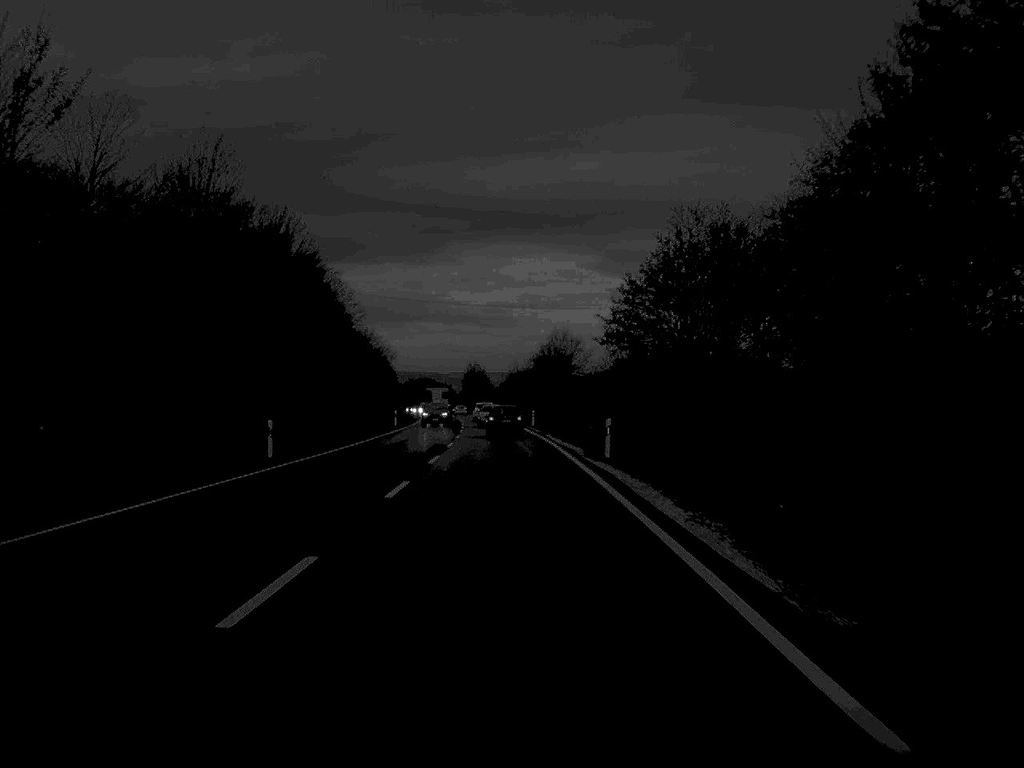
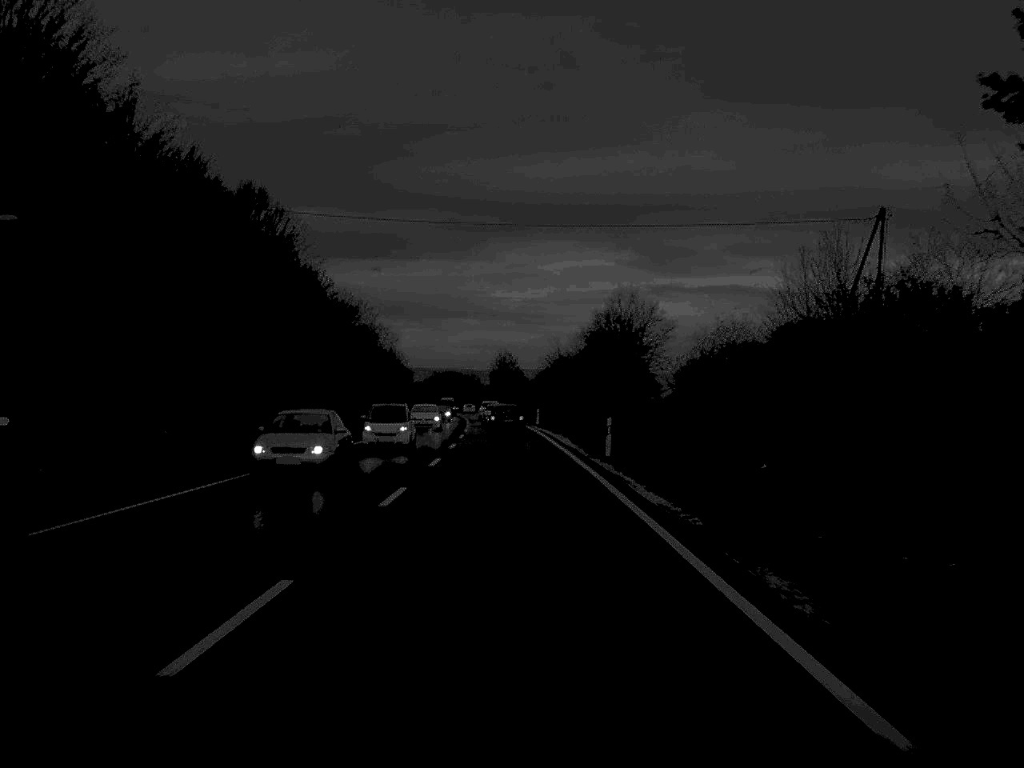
(-0.7, +49.6) m; -2°
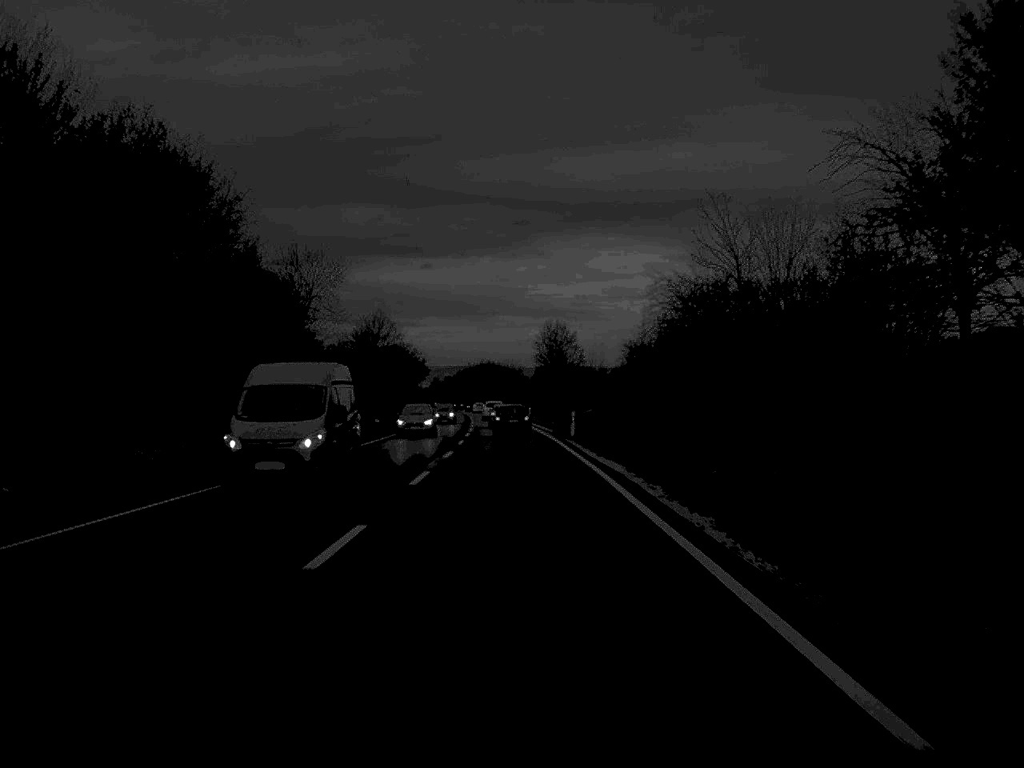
(-1.5, +79.2) m; -2°
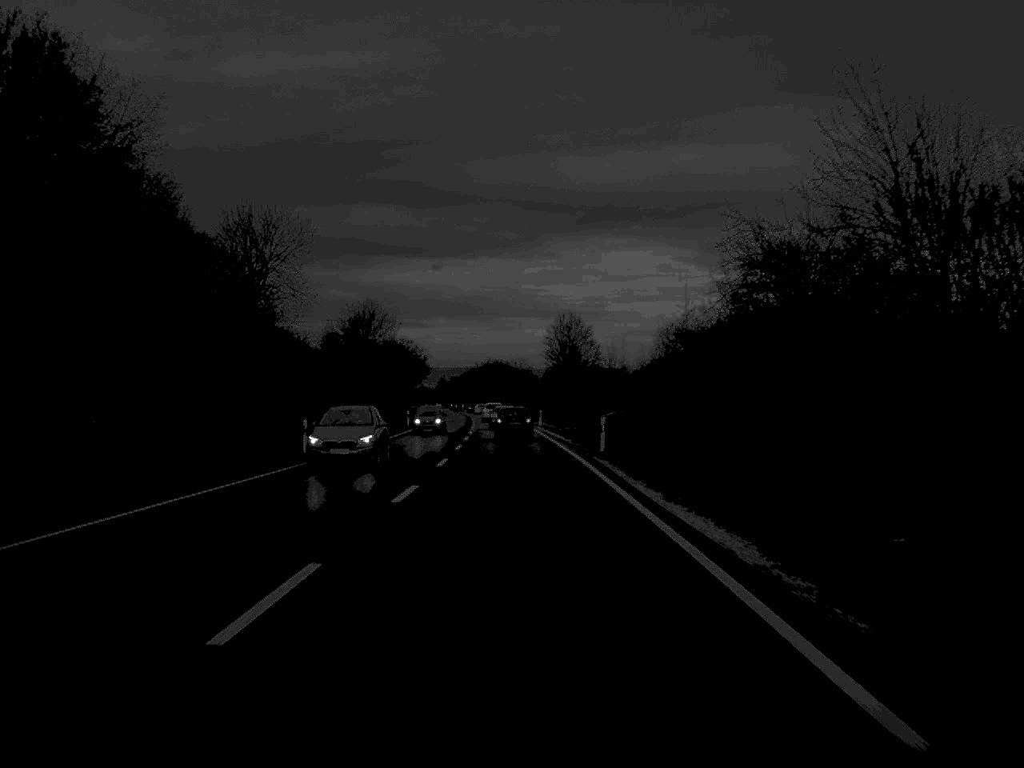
(-0.1, +15.8) m; 0°
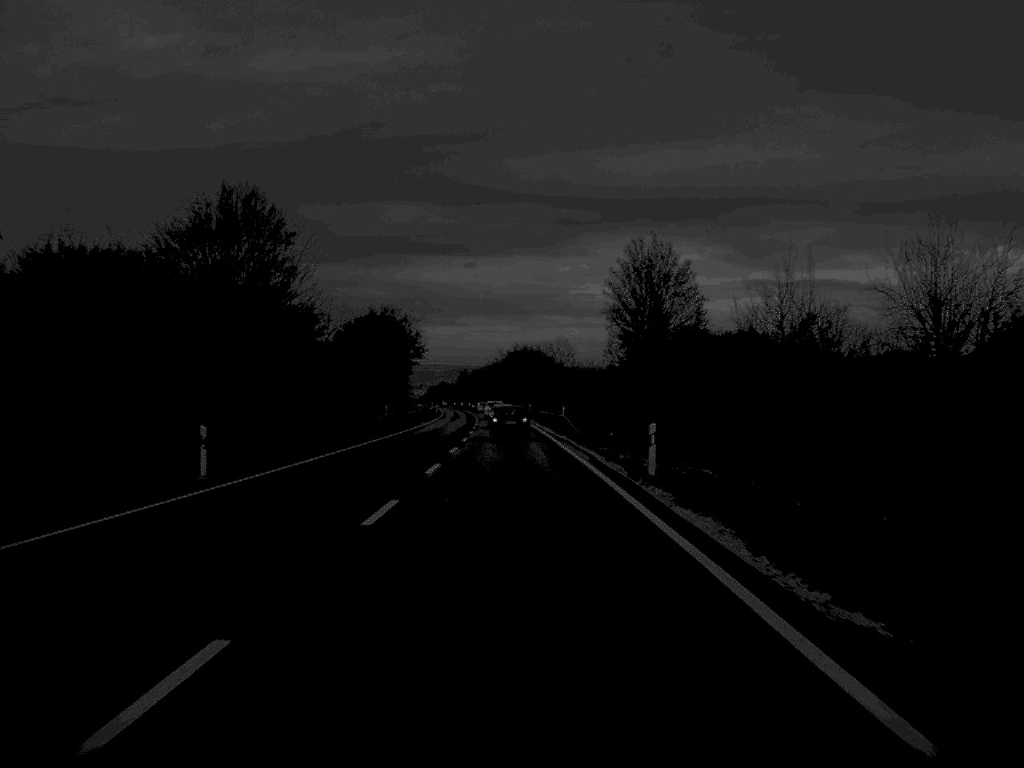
(-0.8, +64.0) m; -1°
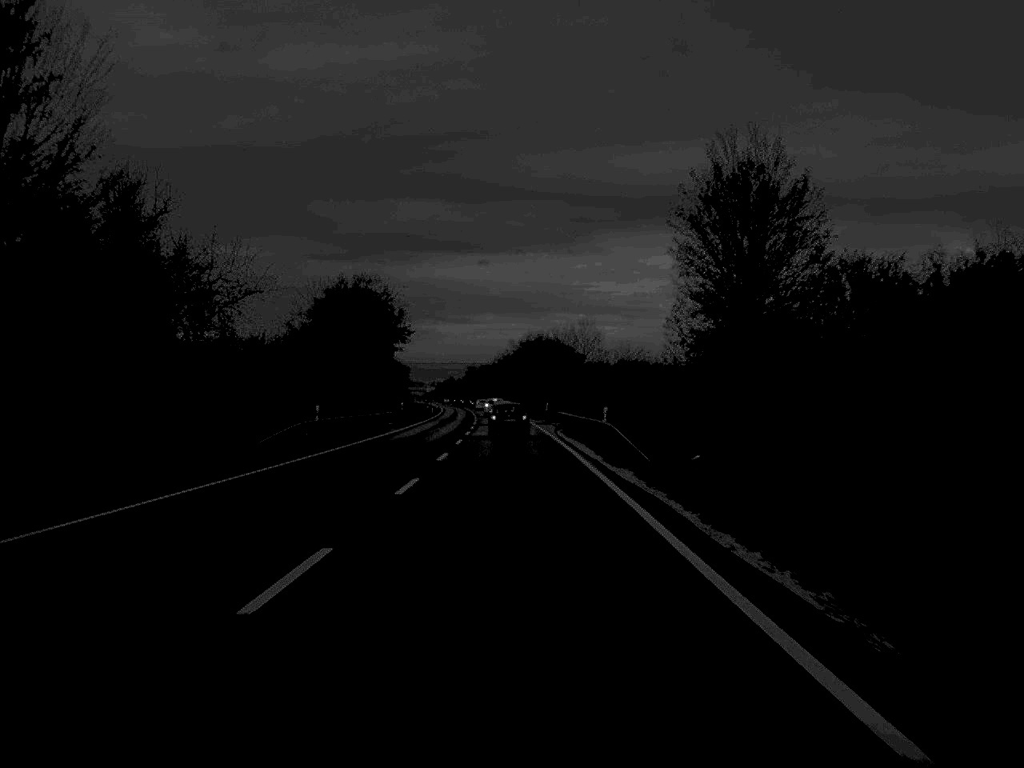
(-0.2, +30.8) m; -1°
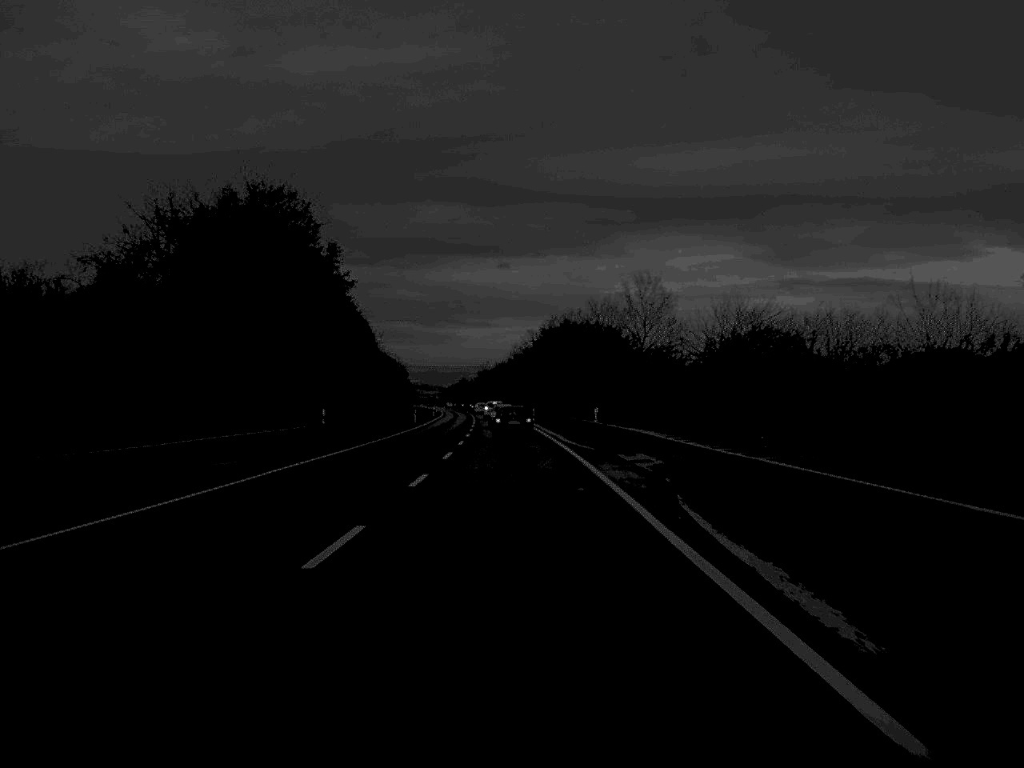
(-0.4, +45.4) m; -1°
